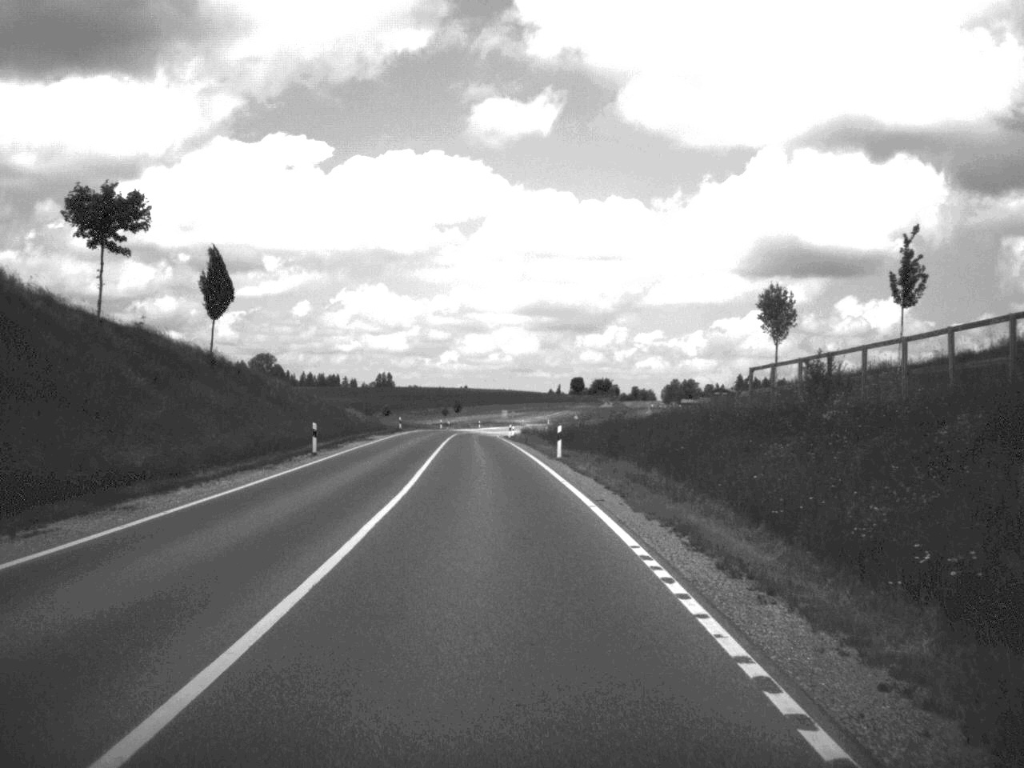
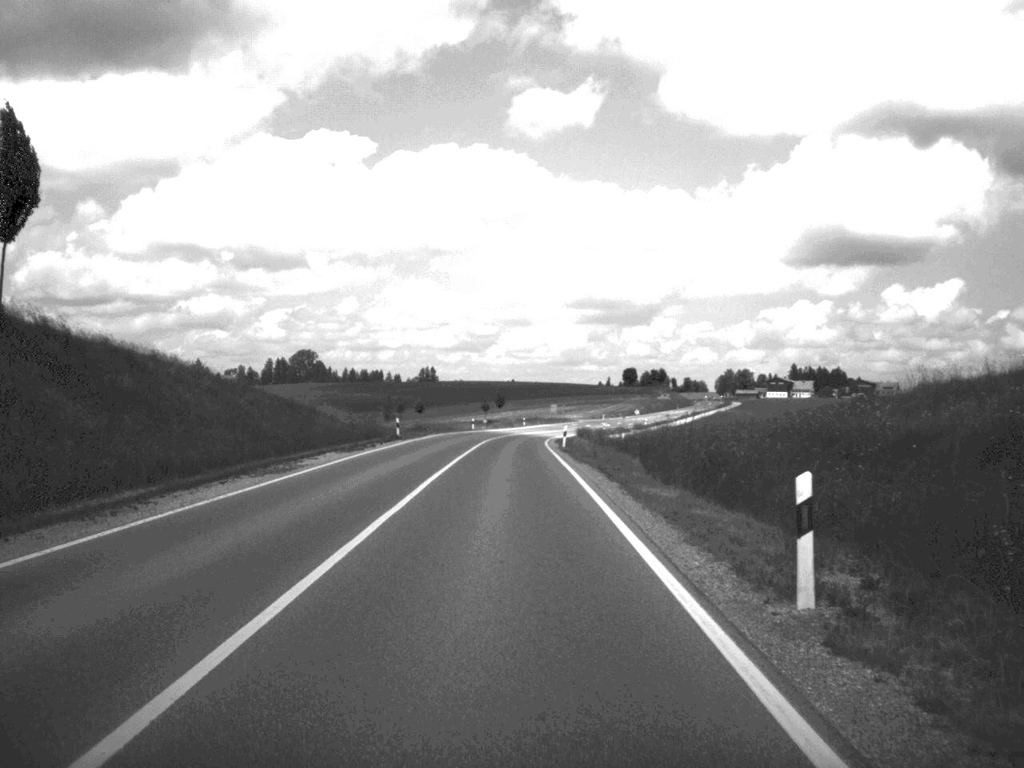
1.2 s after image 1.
(-0.7, +30.7) m; -2°
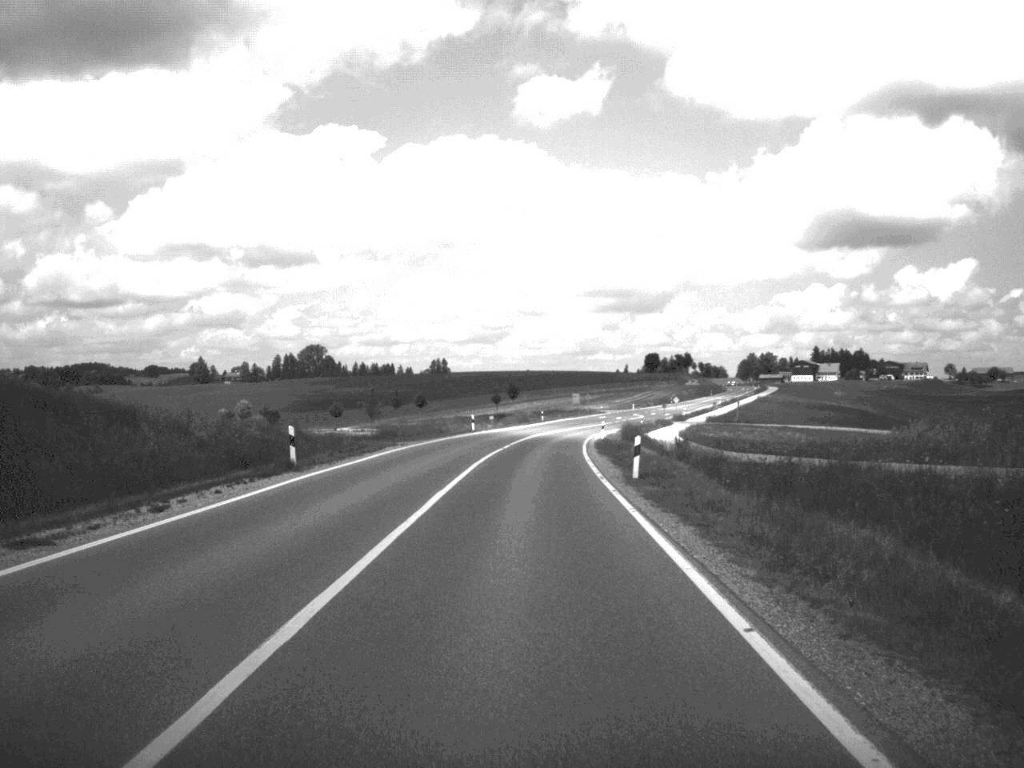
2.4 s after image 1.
(-0.3, +30.5) m; -1°
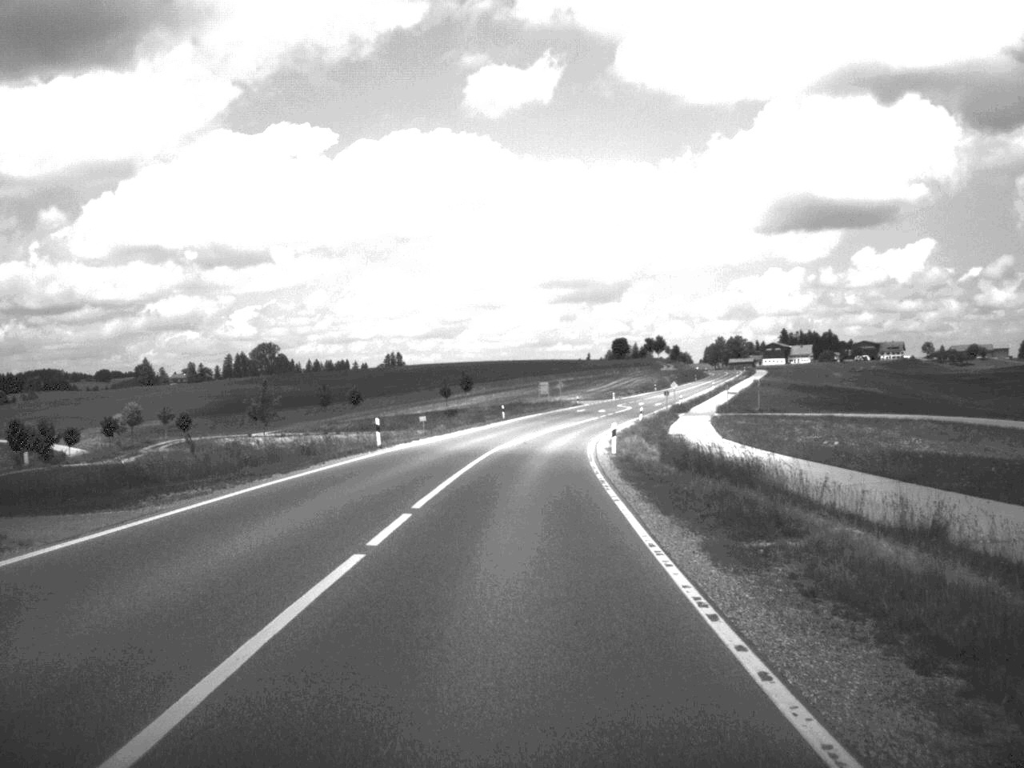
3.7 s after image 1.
(+0.4, +34.8) m; +2°
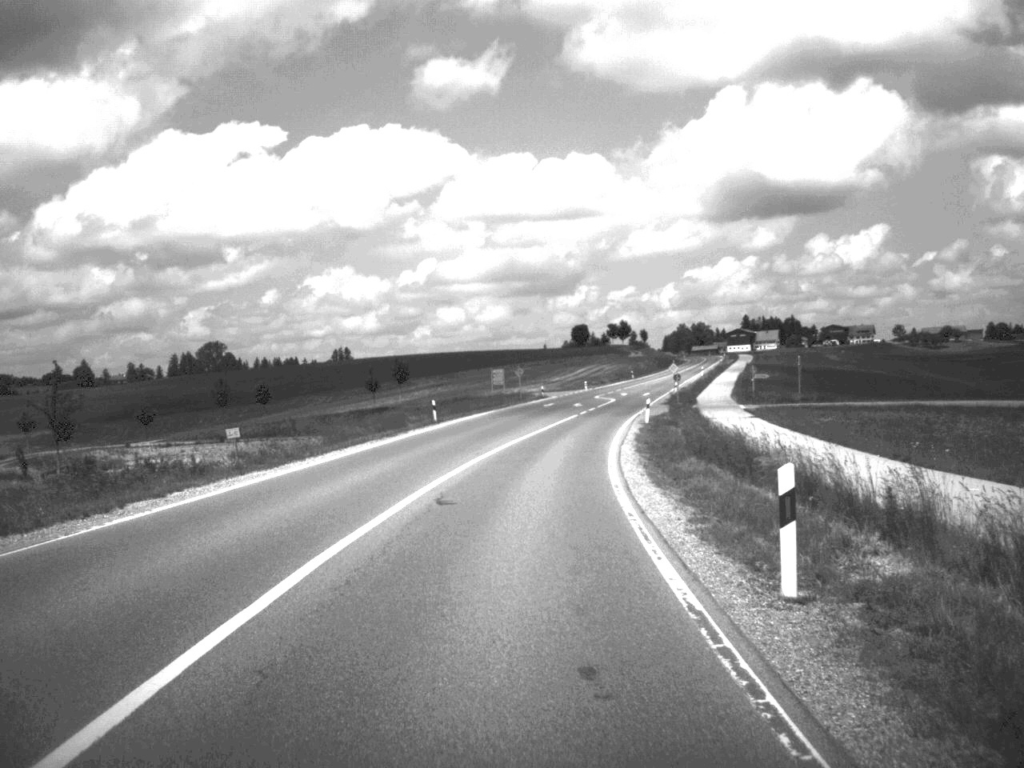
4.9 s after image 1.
(+0.5, +32.2) m; +2°
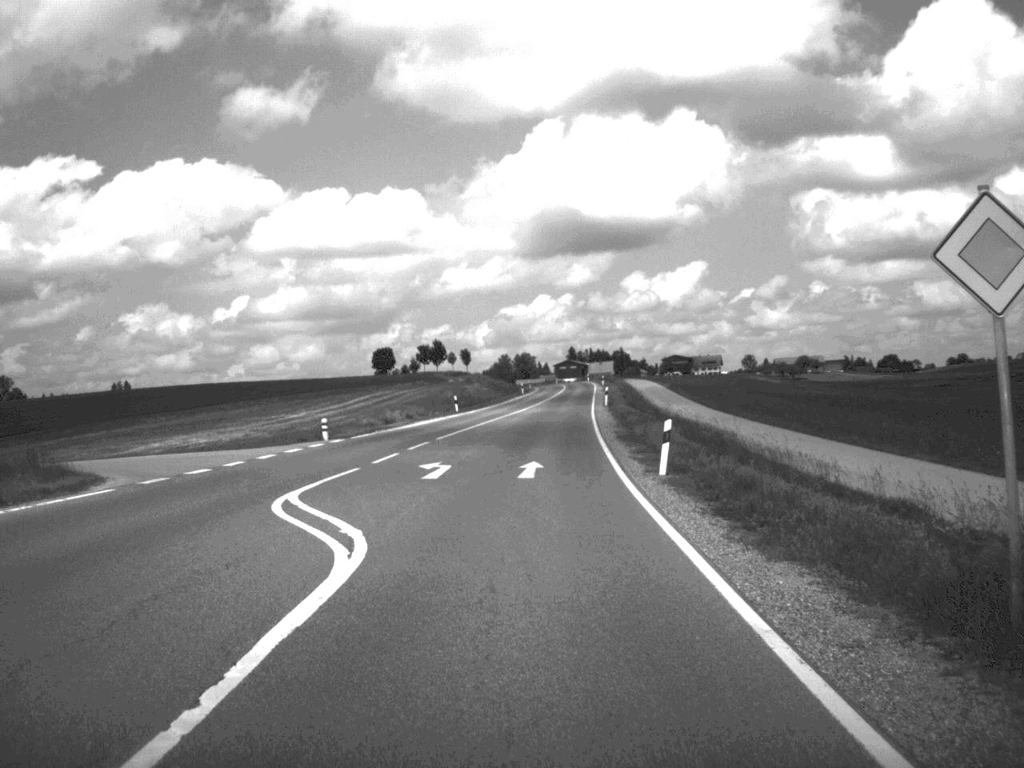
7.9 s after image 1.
(+6.2, +83.3) m; +8°
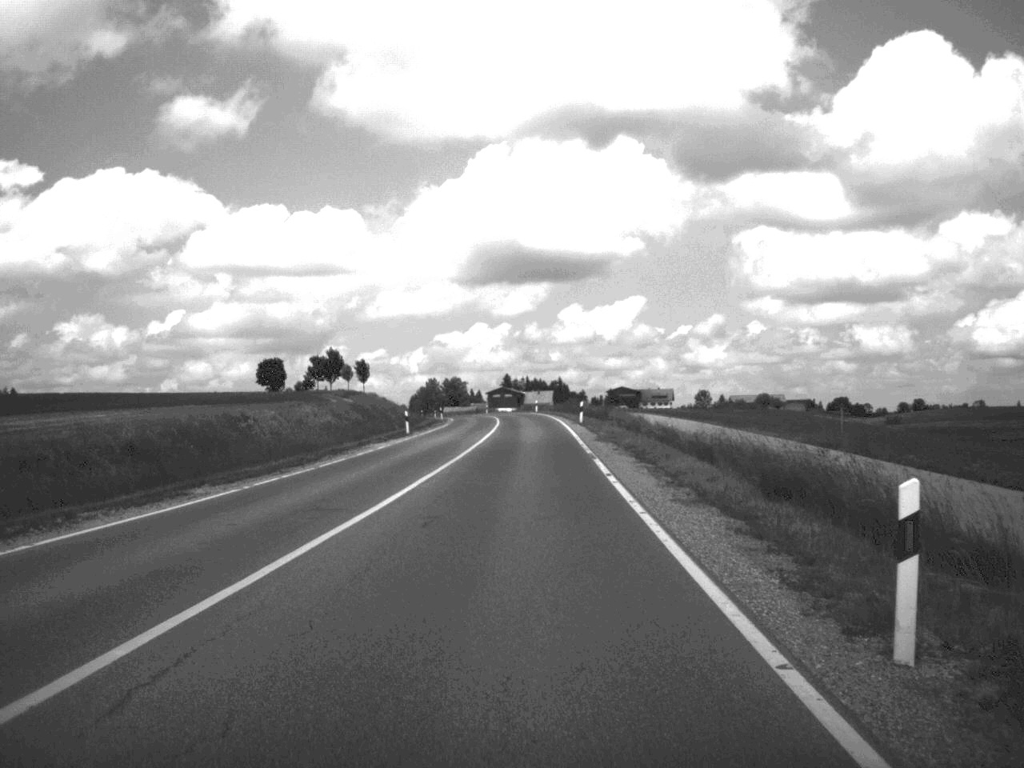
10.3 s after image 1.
(+1.9, +65.5) m; +3°
